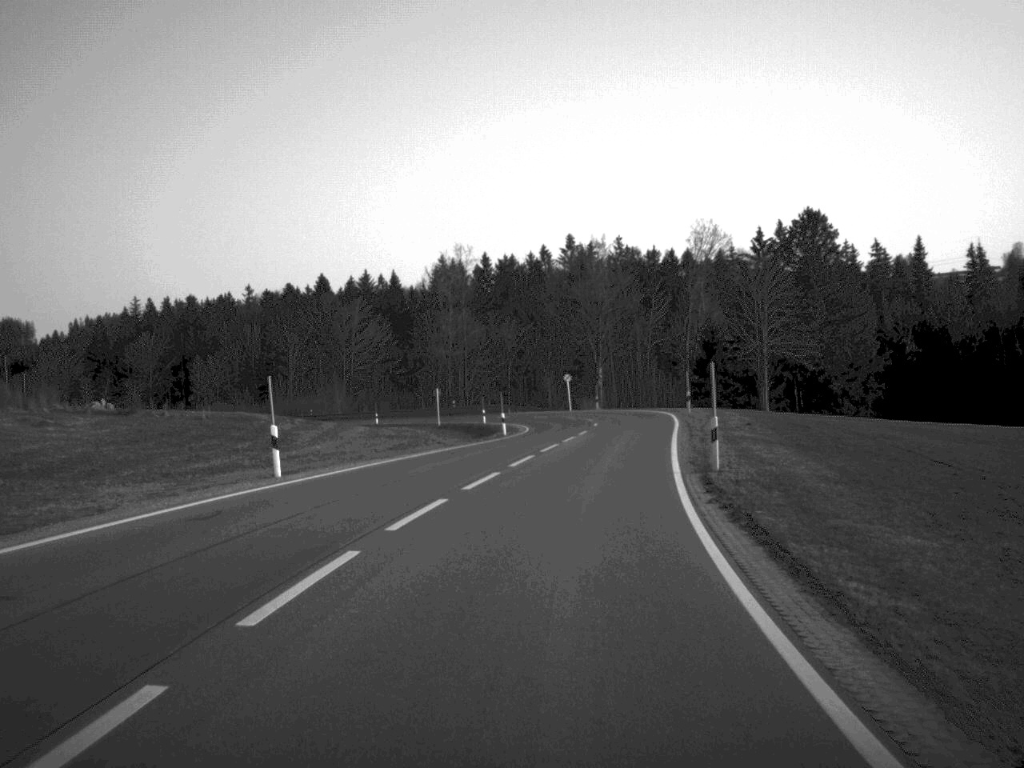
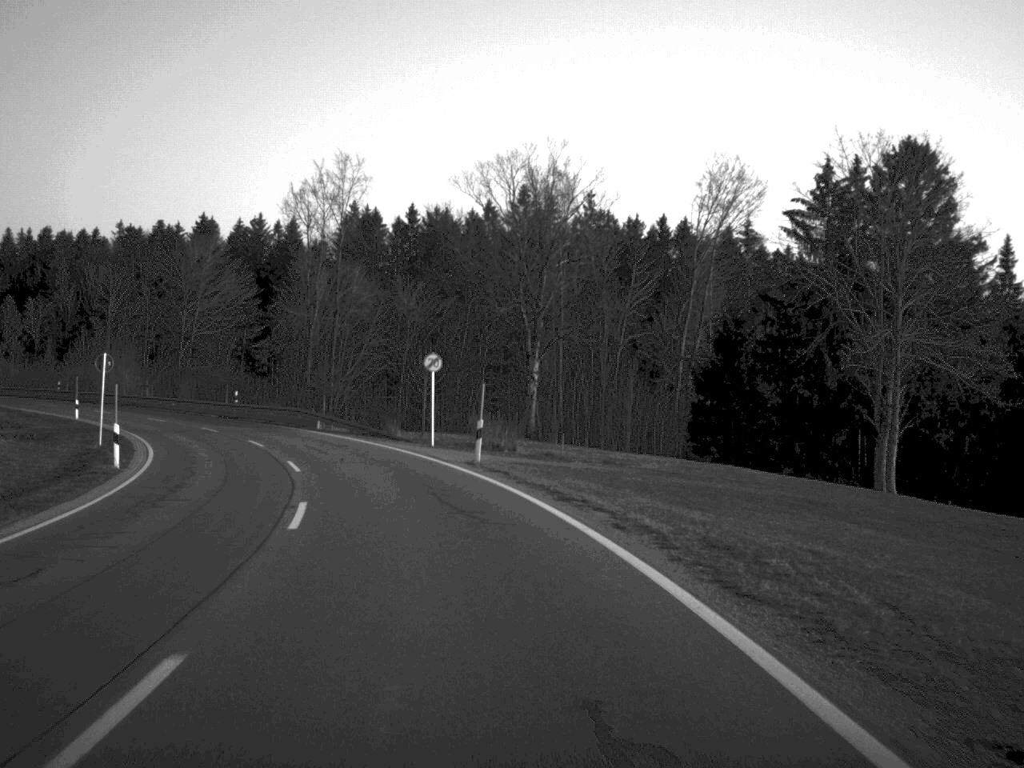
(+4.9, +64.5) m; +1°
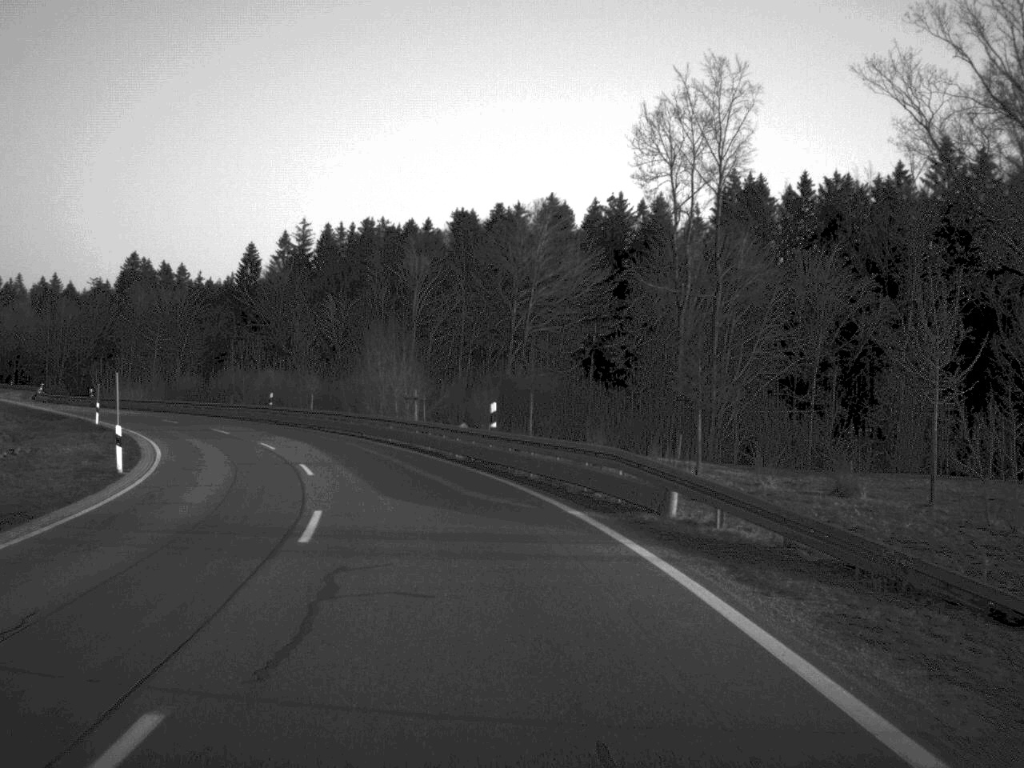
(-5.5, +37.1) m; -17°
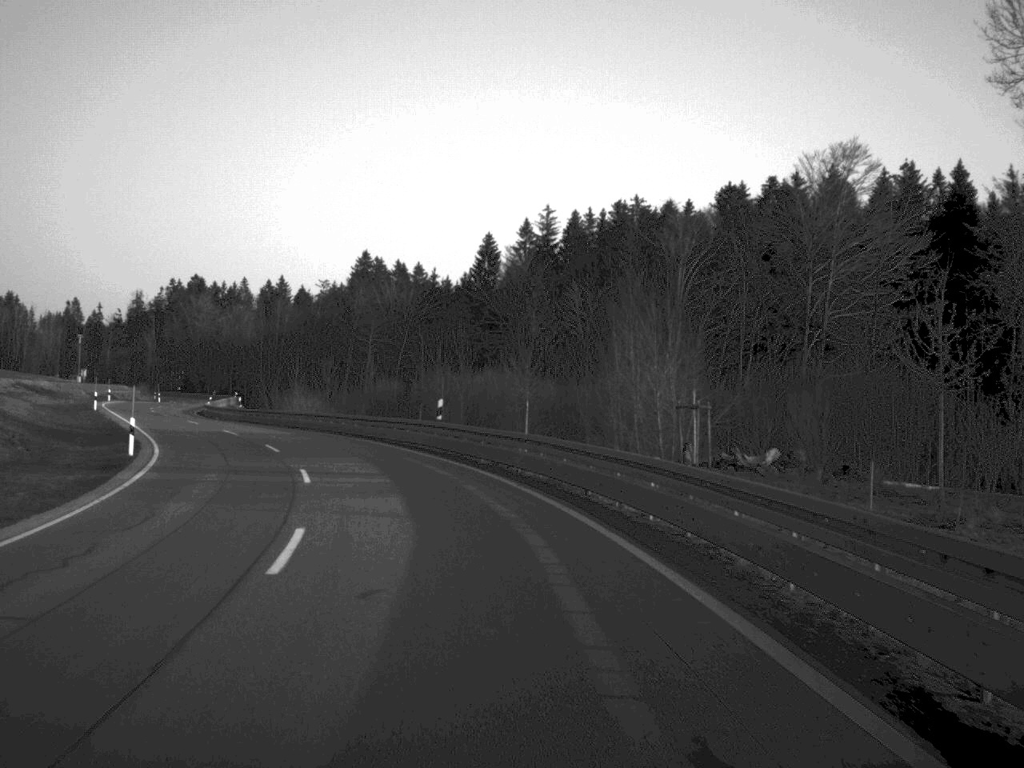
(-2.7, +26.5) m; -12°
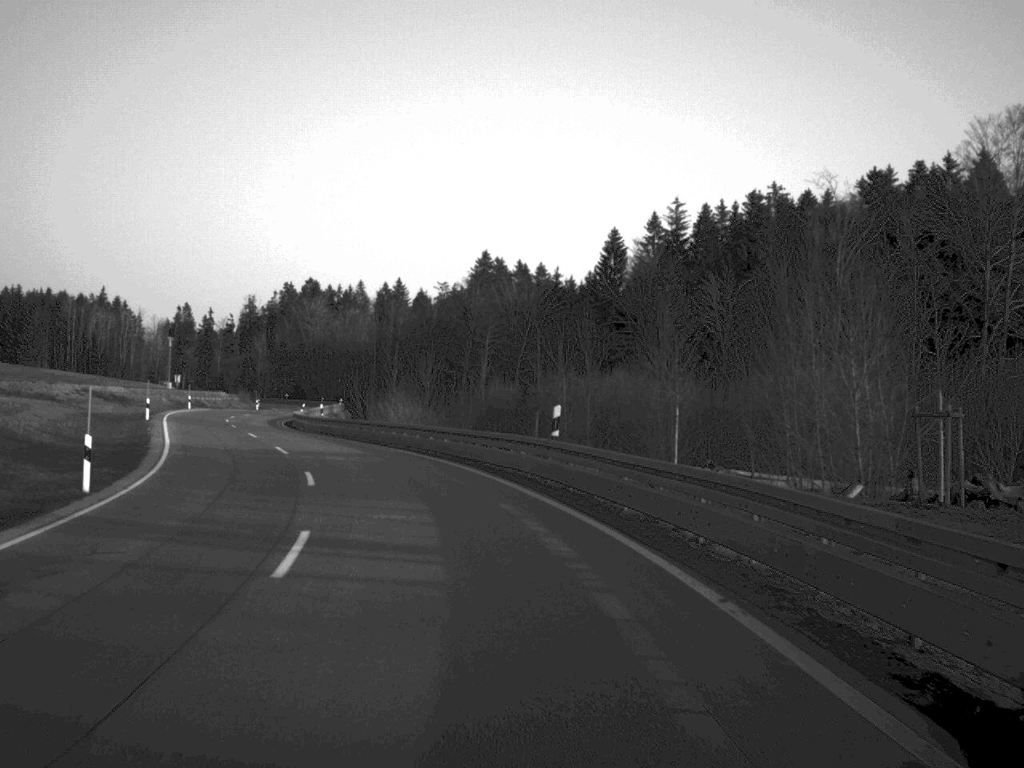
(-0.6, +12.2) m; -6°
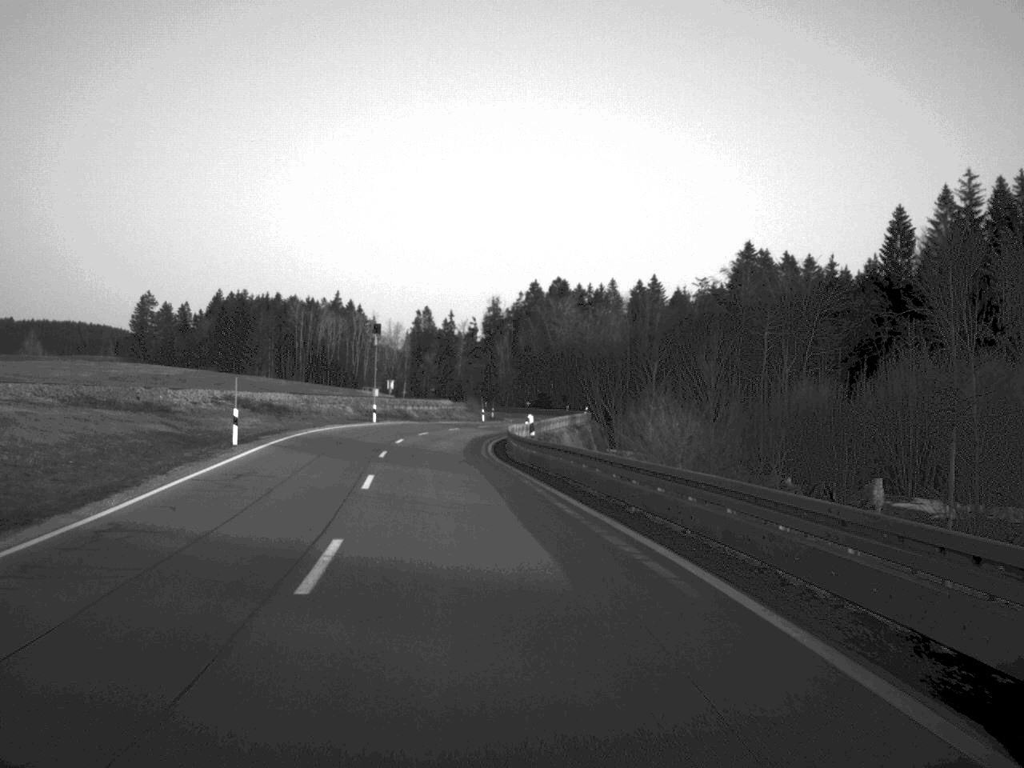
(-2.6, +25.1) m; -11°
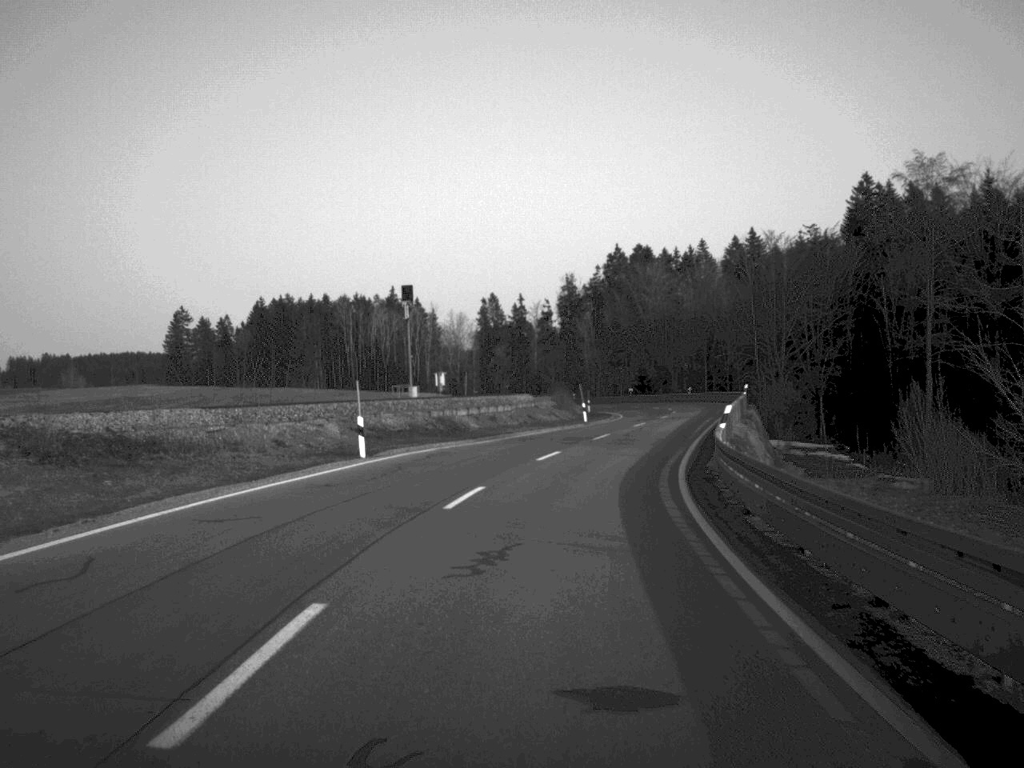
(-2.4, +40.8) m; -3°
